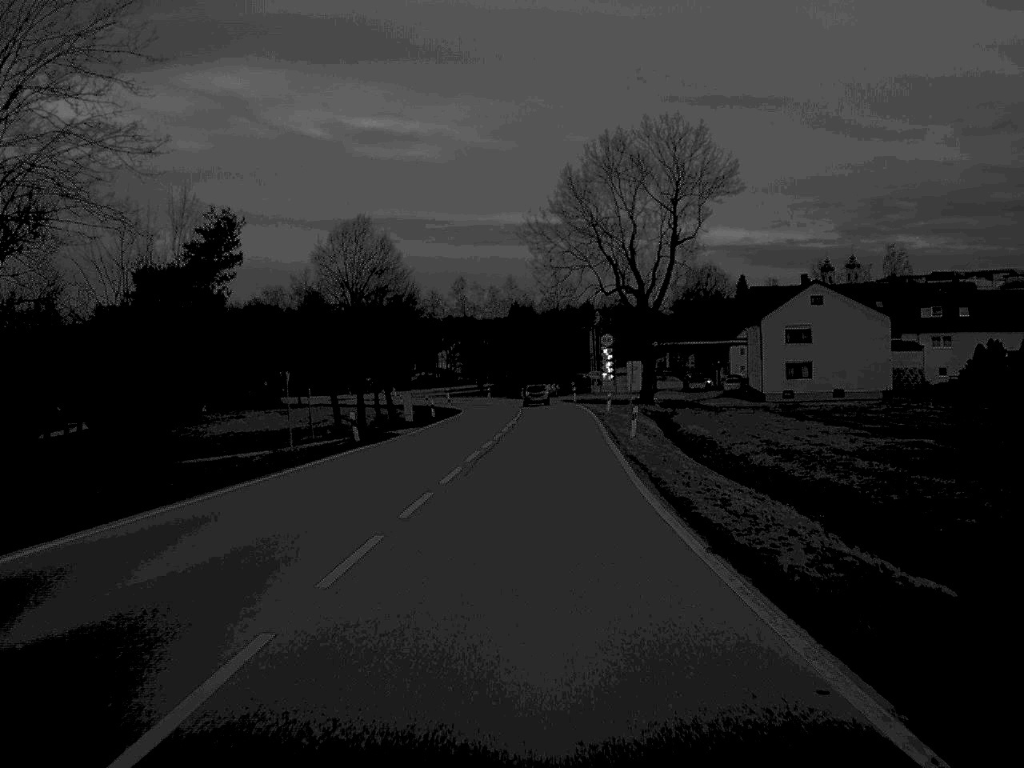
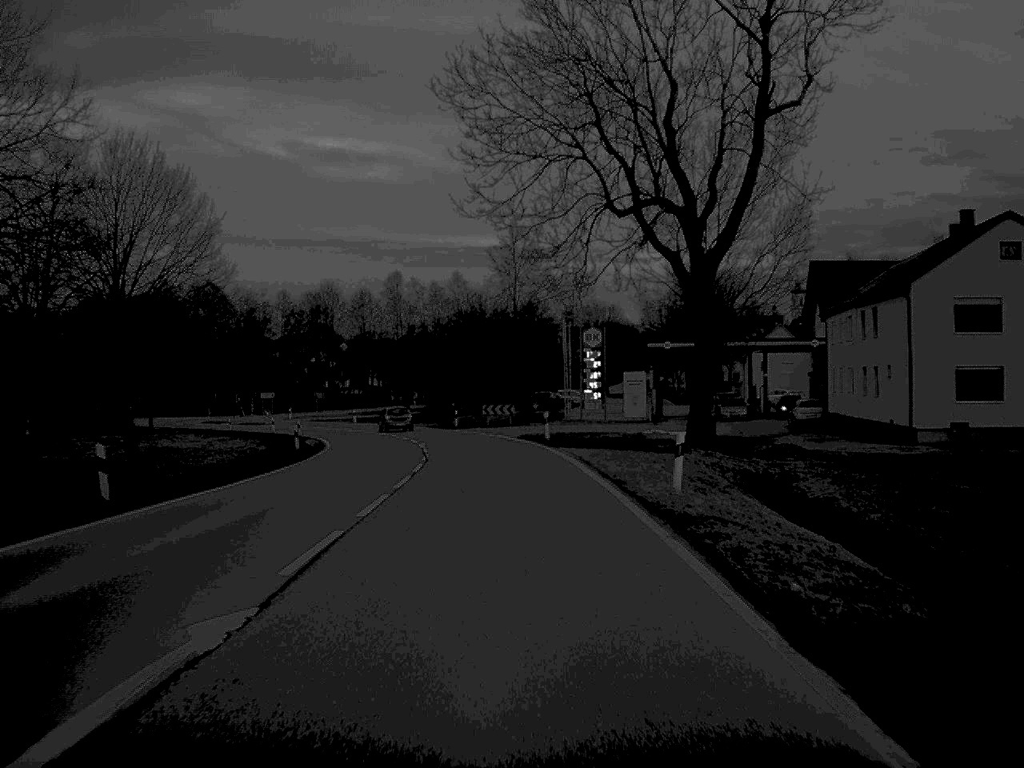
(+1.2, +46.9) m; +2°
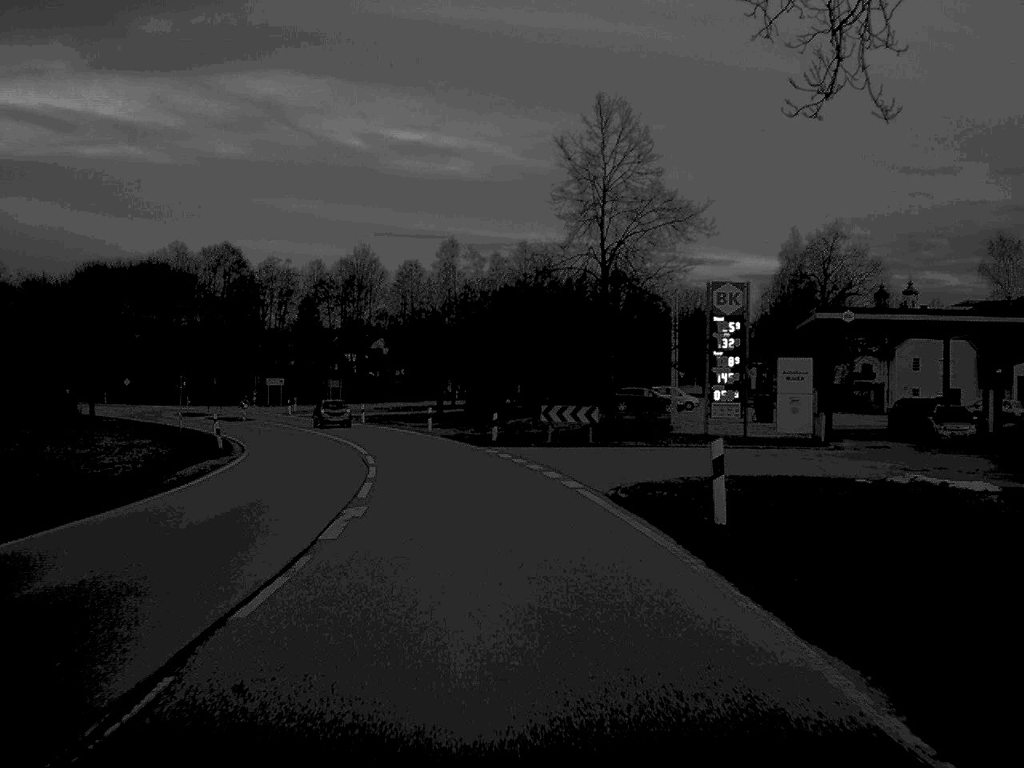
(-0.6, +32.0) m; -3°
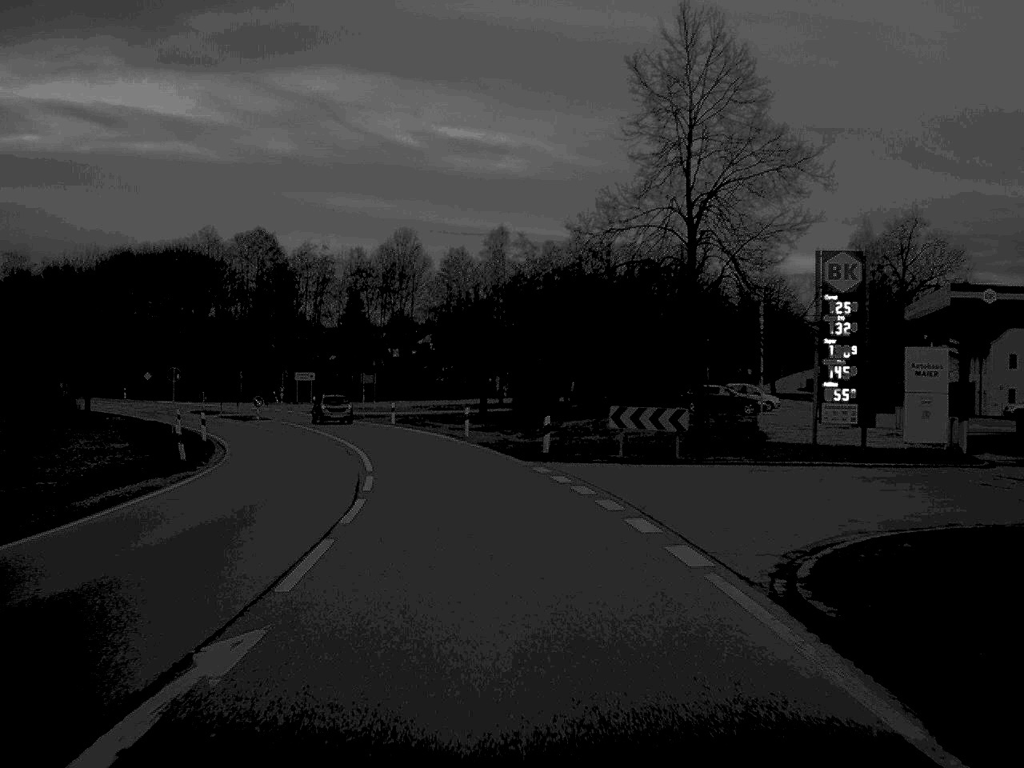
(-0.2, +10.5) m; -2°
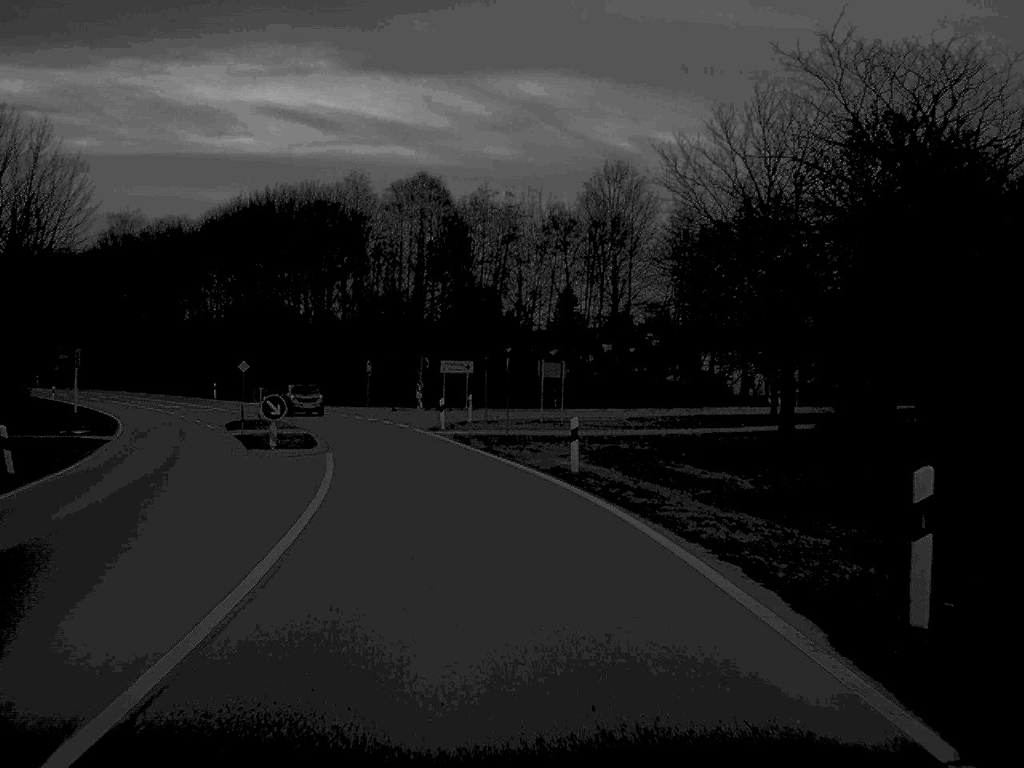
(-3.0, +38.8) m; -10°
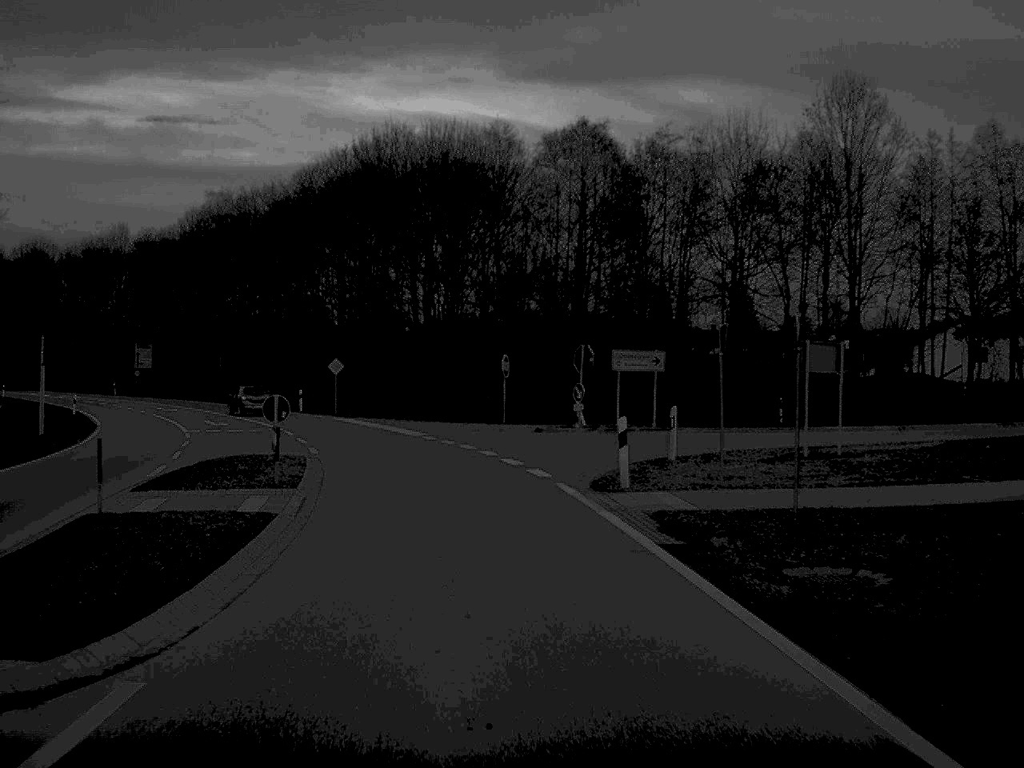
(-1.6, +24.3) m; -7°
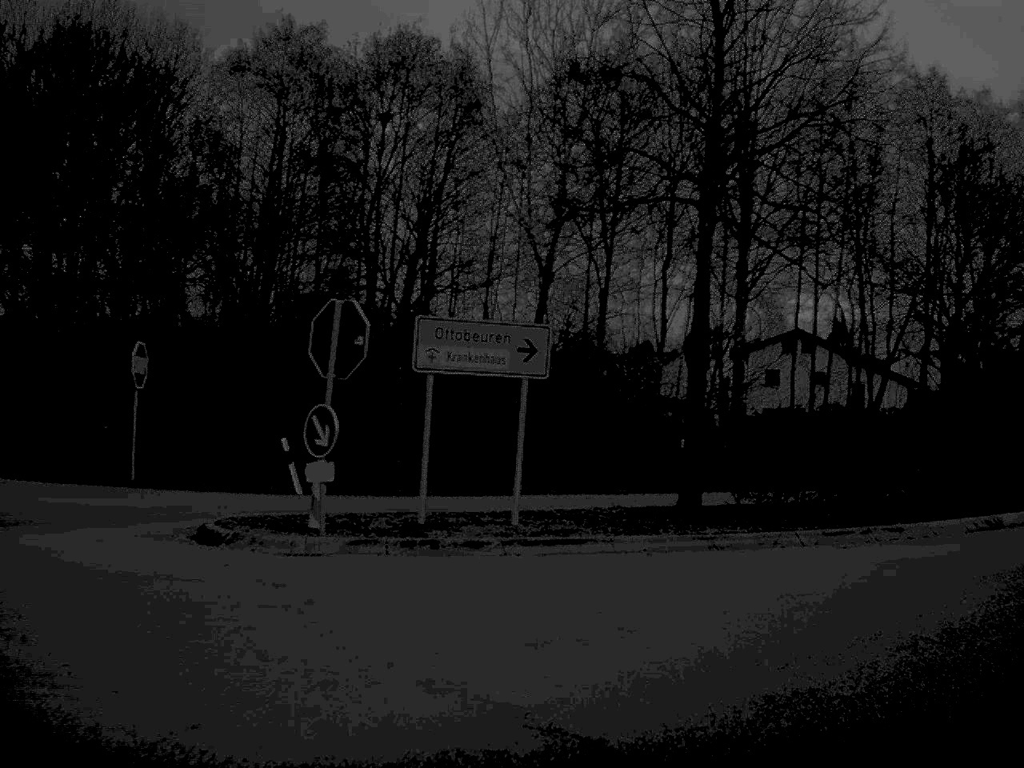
(-0.1, +25.9) m; +16°
